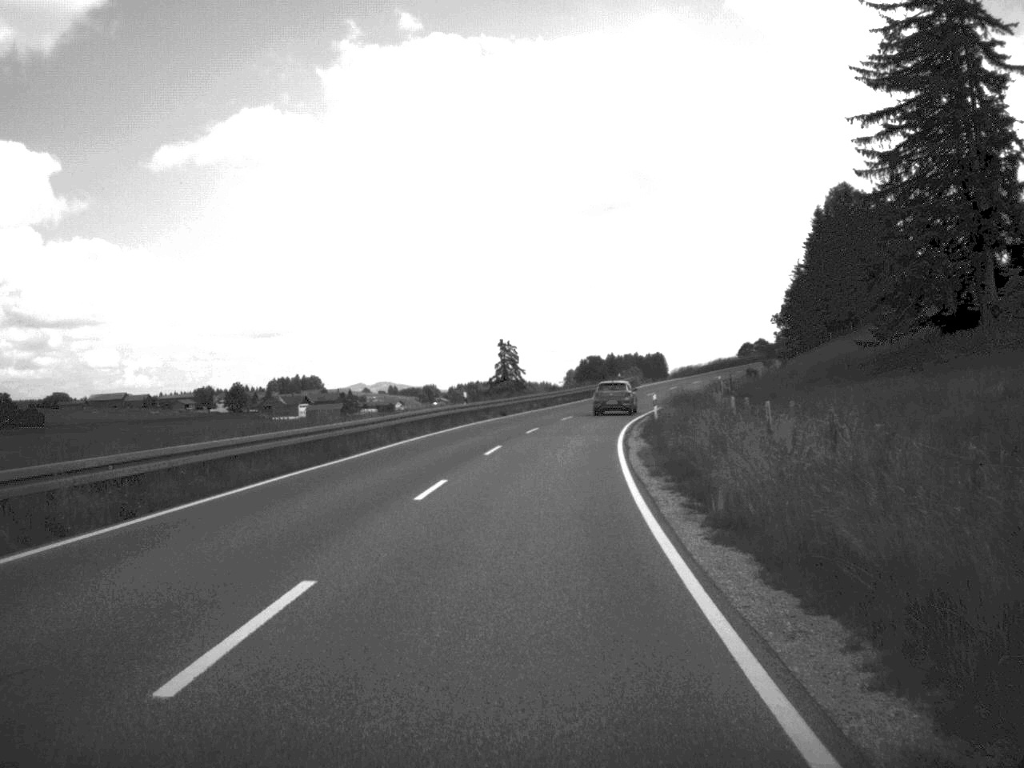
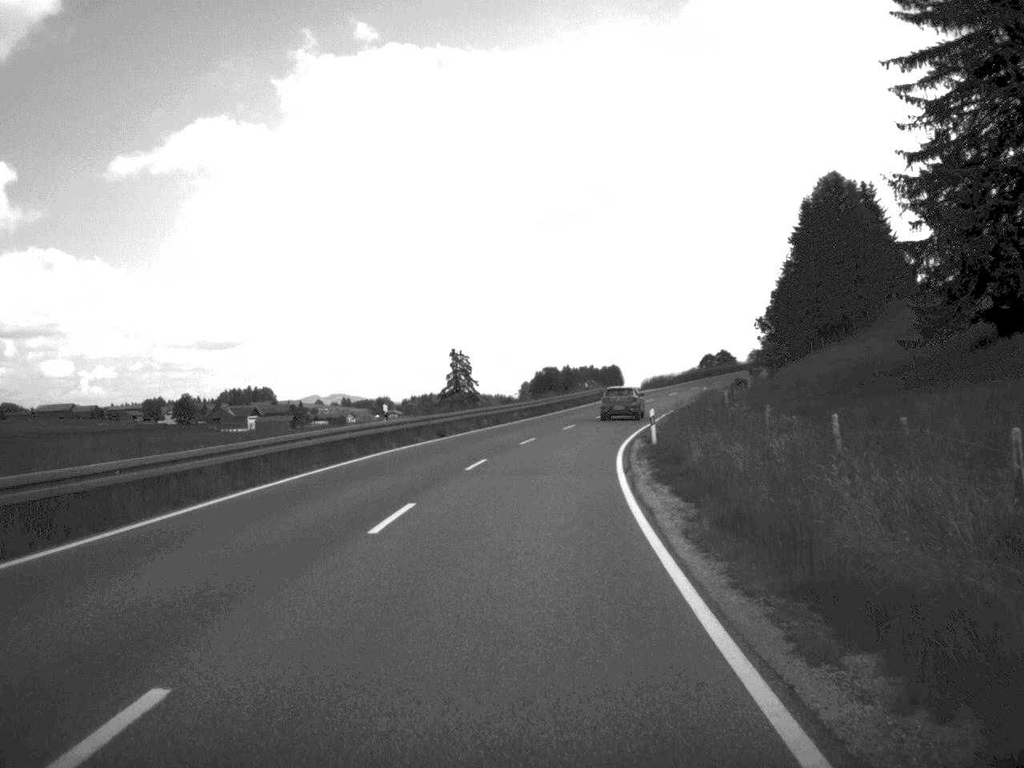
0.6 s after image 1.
(+0.3, +15.2) m; +2°
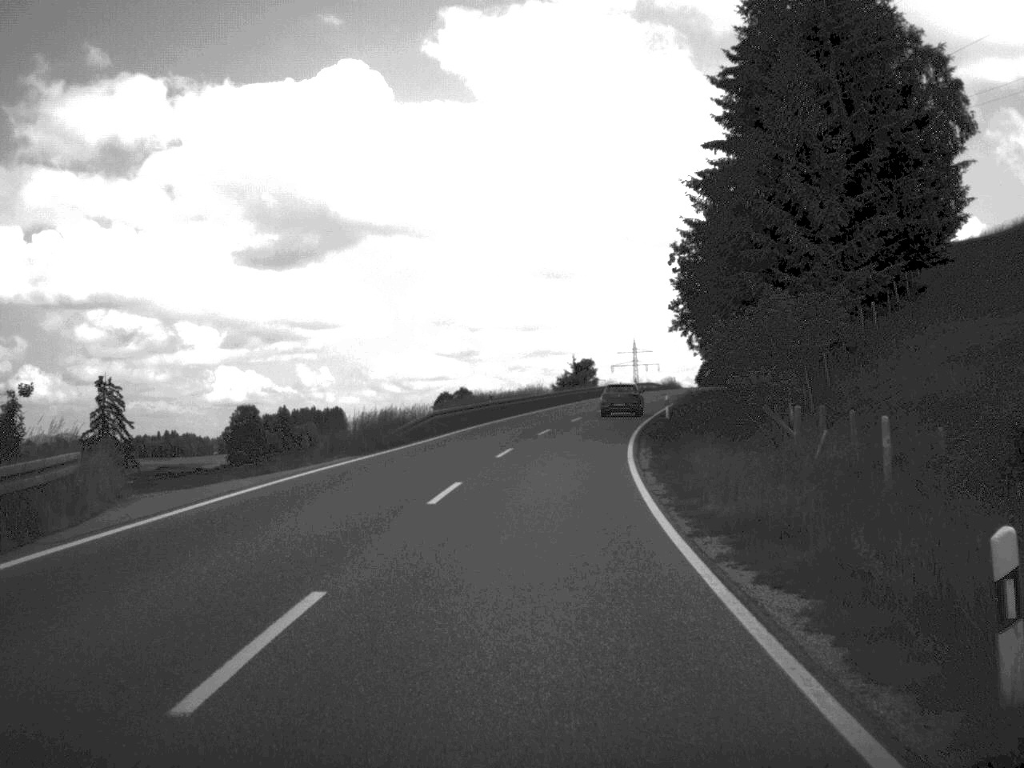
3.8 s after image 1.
(+7.9, +77.1) m; +12°
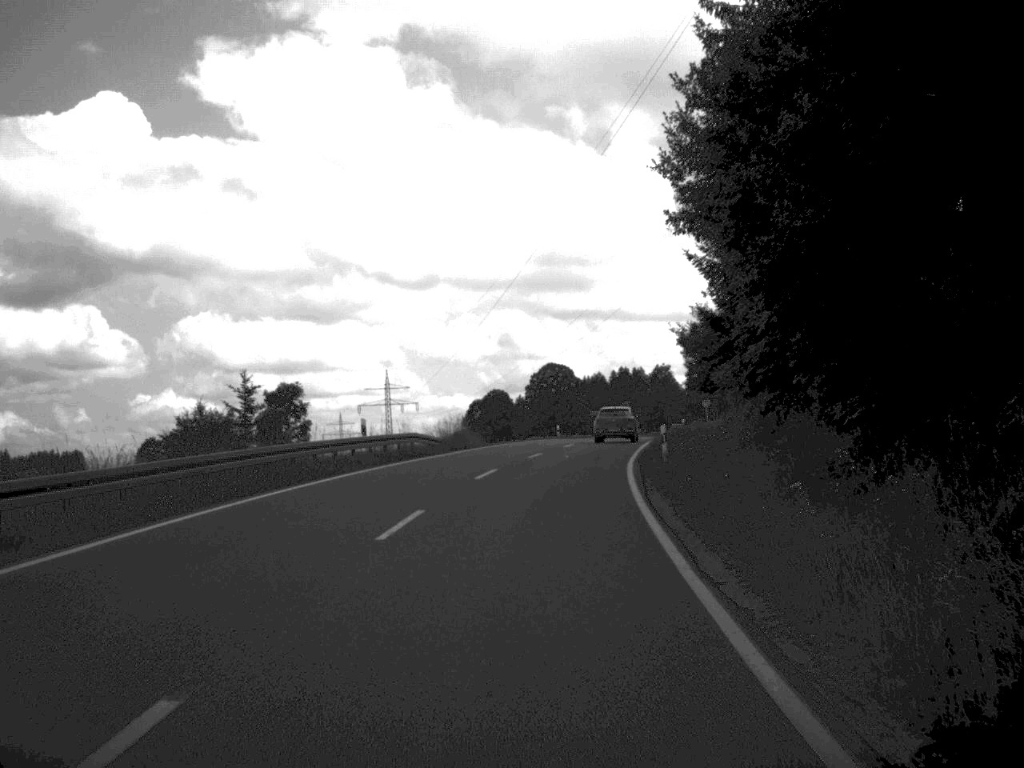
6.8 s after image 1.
(+6.7, +72.8) m; +11°
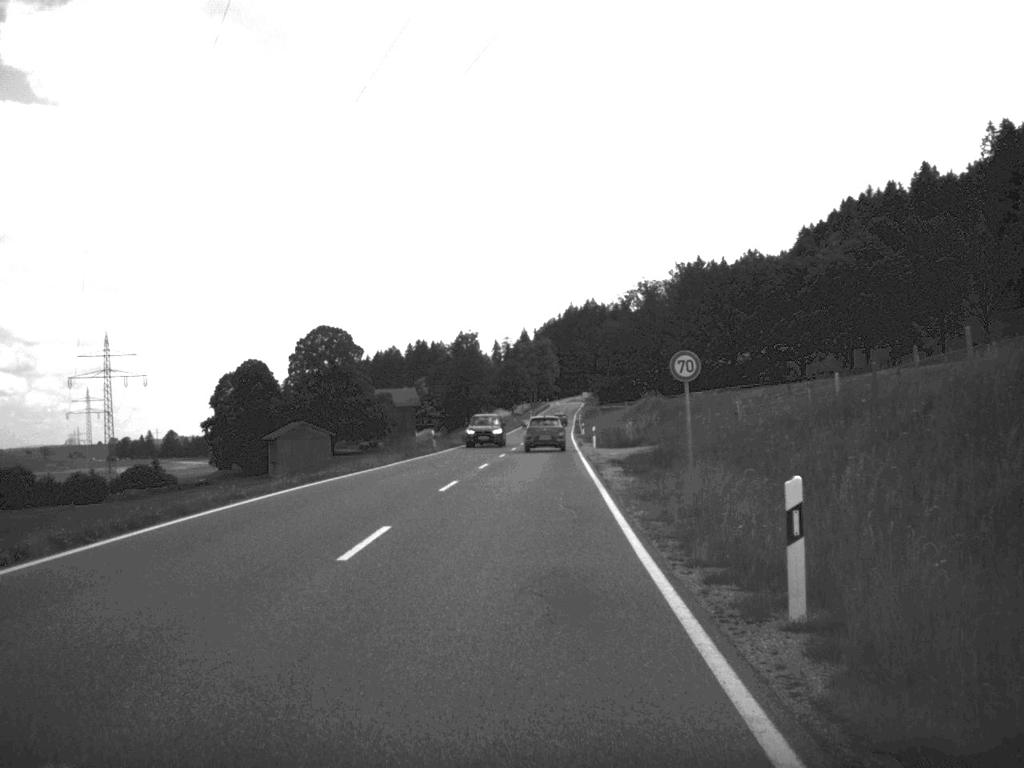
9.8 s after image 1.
(+6.2, +70.7) m; +9°
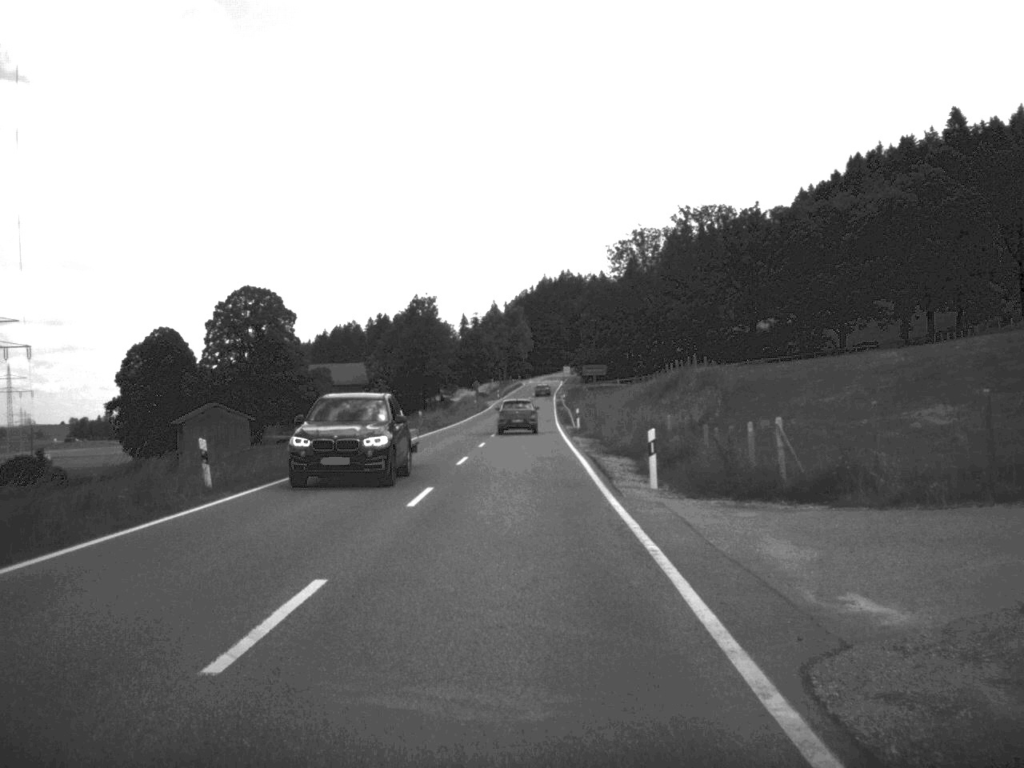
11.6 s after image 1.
(+0.5, +40.9) m; +1°
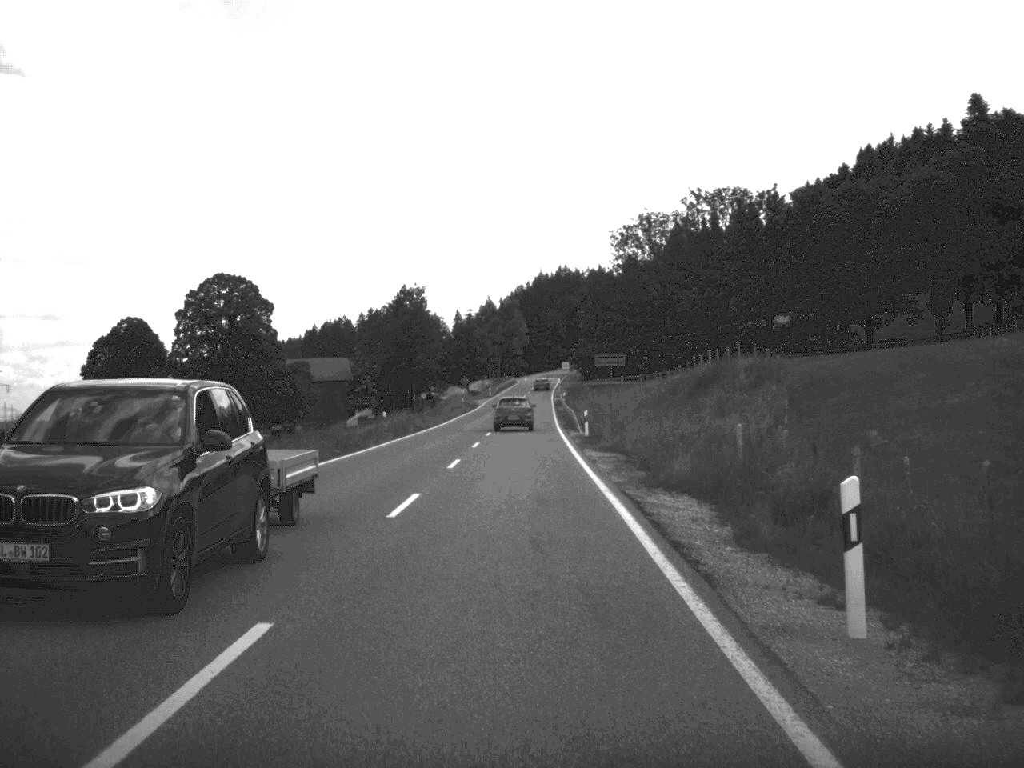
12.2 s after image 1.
(0.0, +14.1) m; 0°
